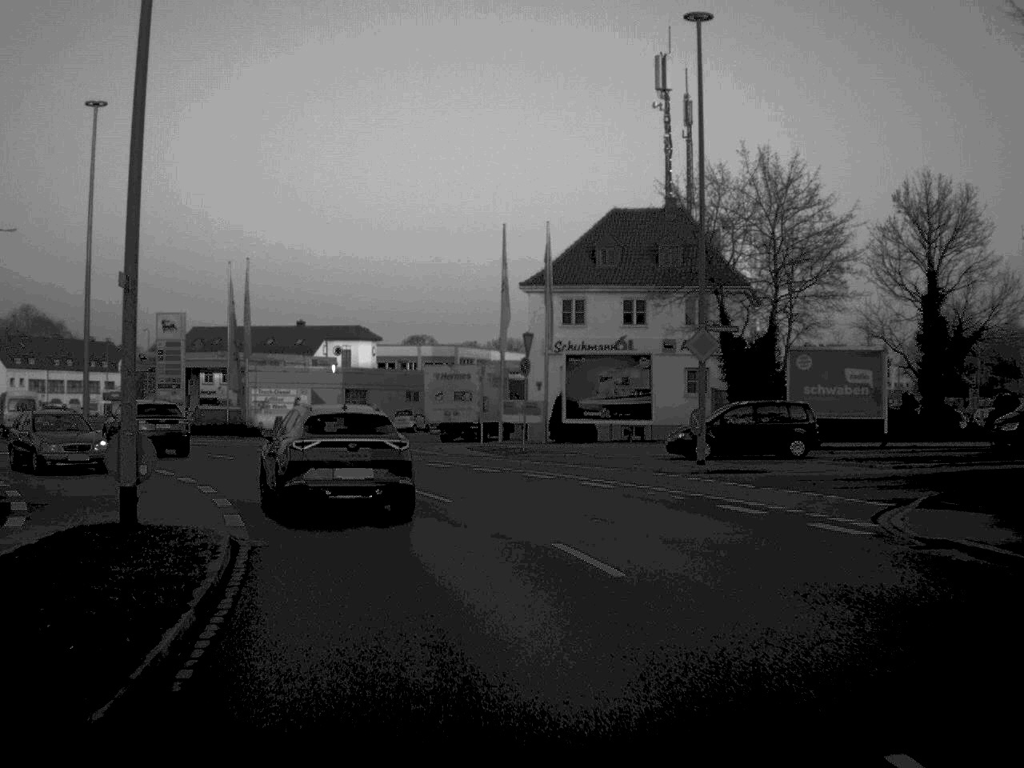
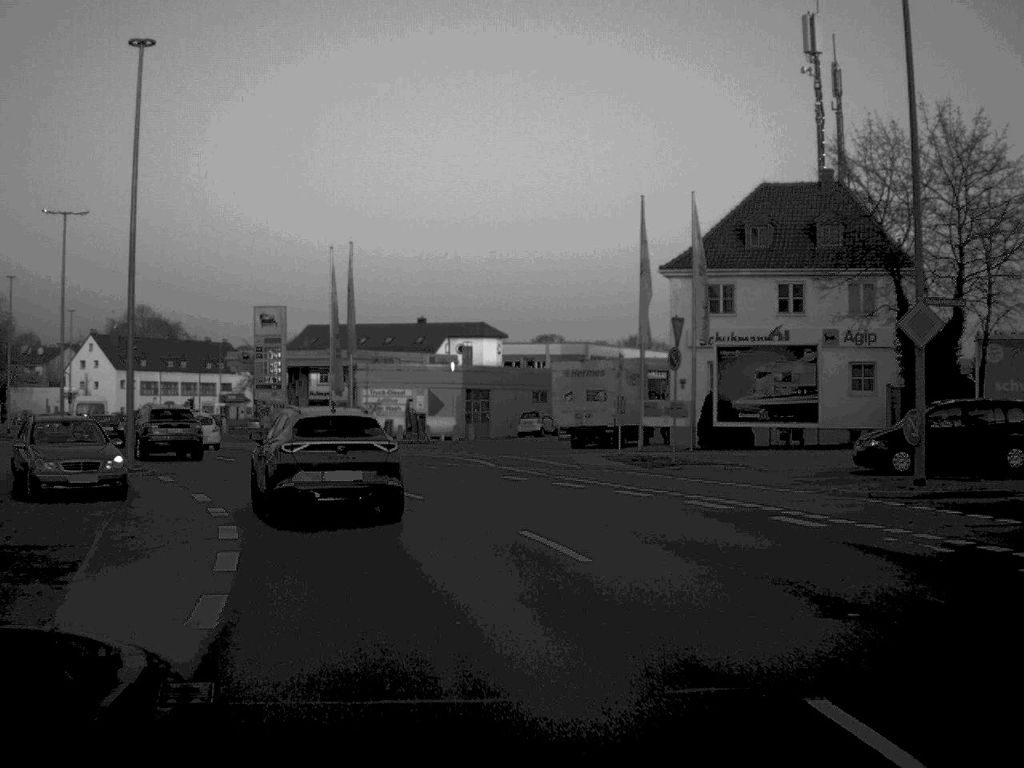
(-0.4, +7.4) m; -6°
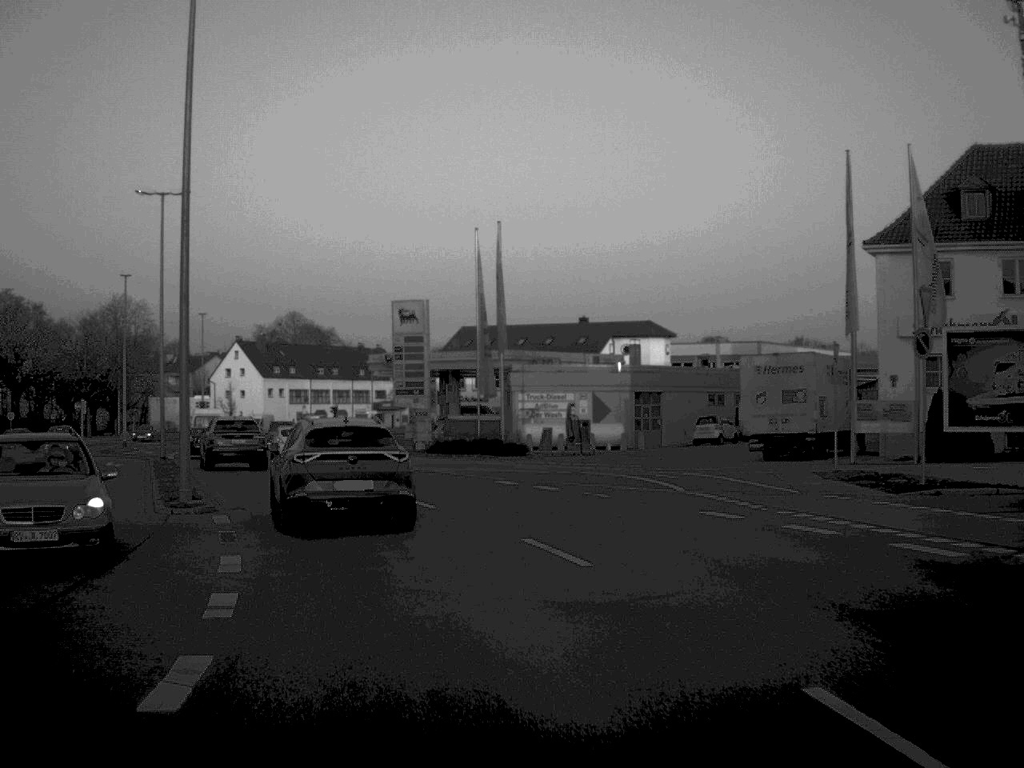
(-0.5, +8.4) m; -7°
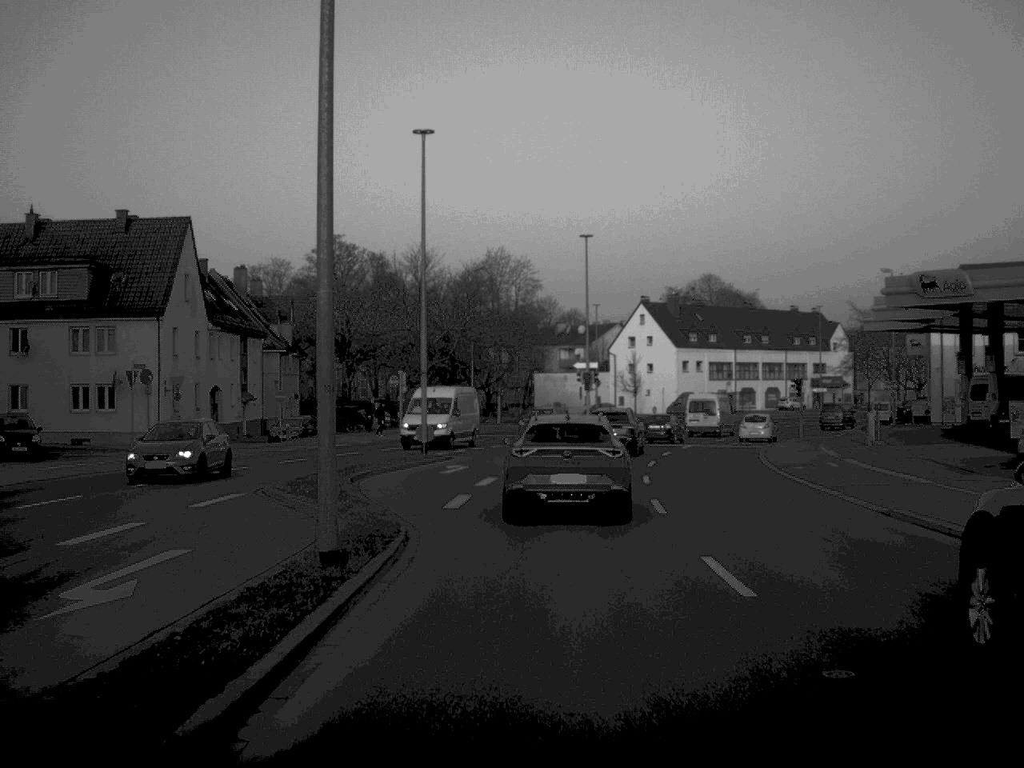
(-7.7, +36.4) m; -18°
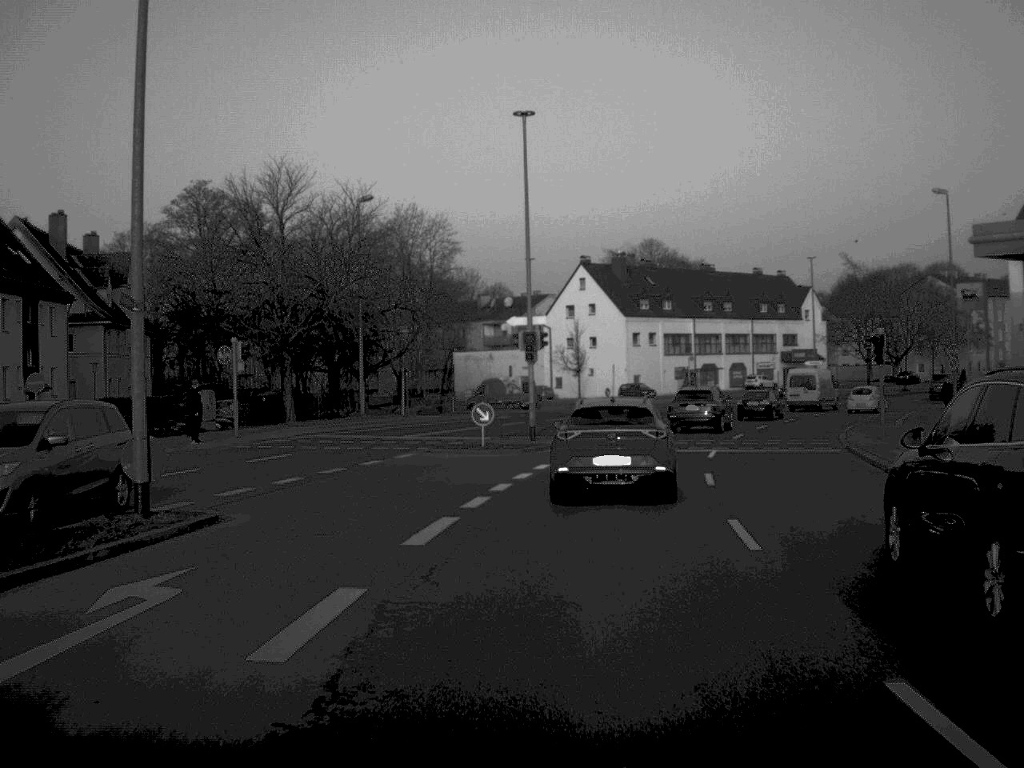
(+0.6, +24.9) m; +4°
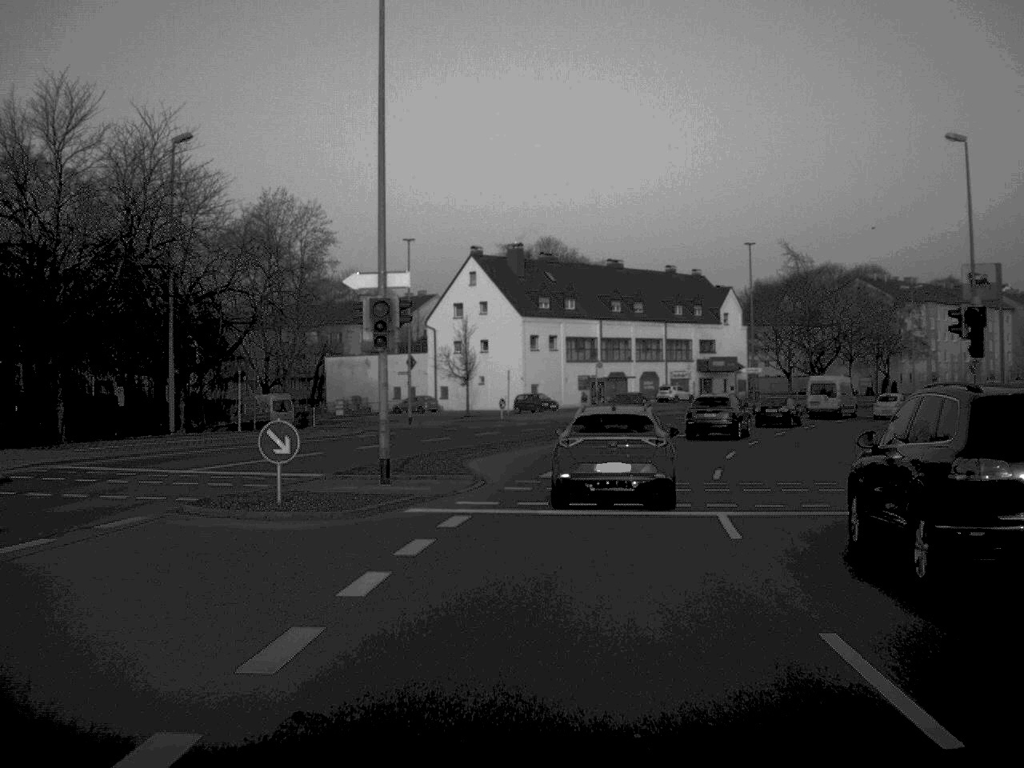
(+0.7, +16.3) m; +5°
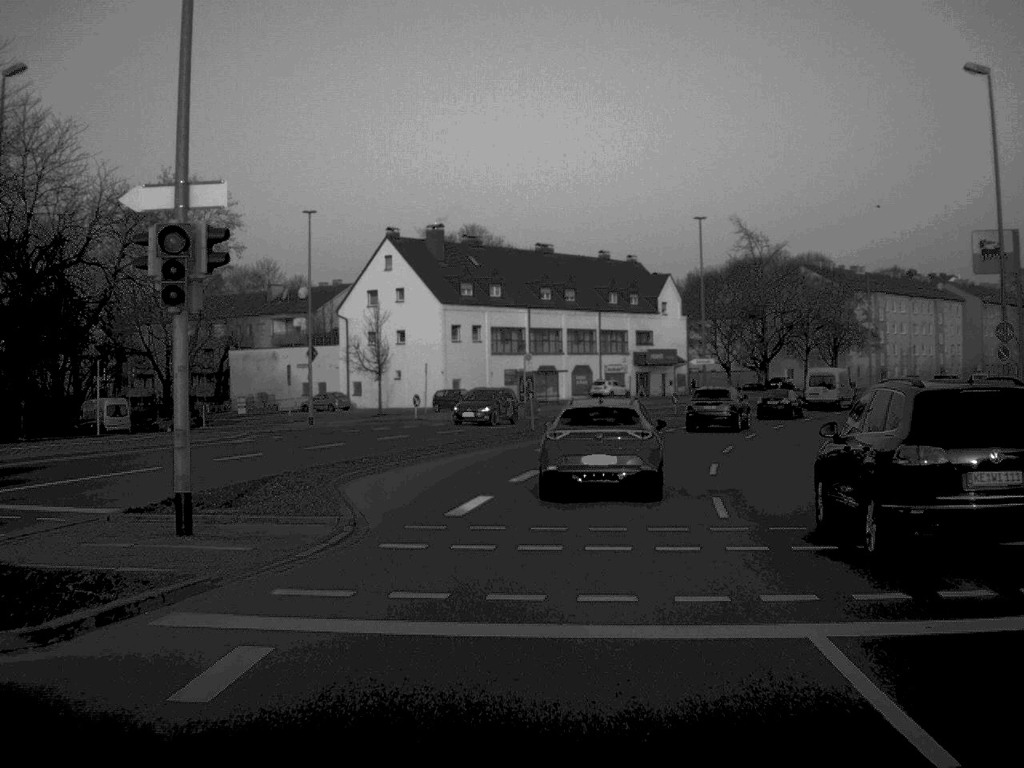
(+0.3, +9.5) m; +3°
